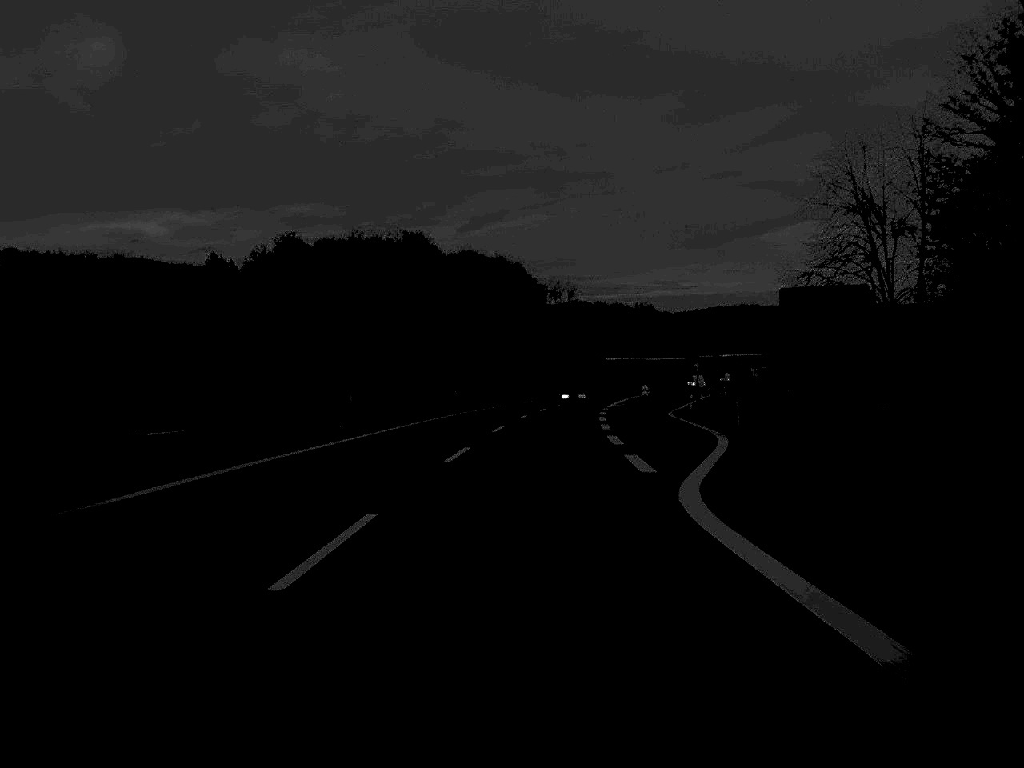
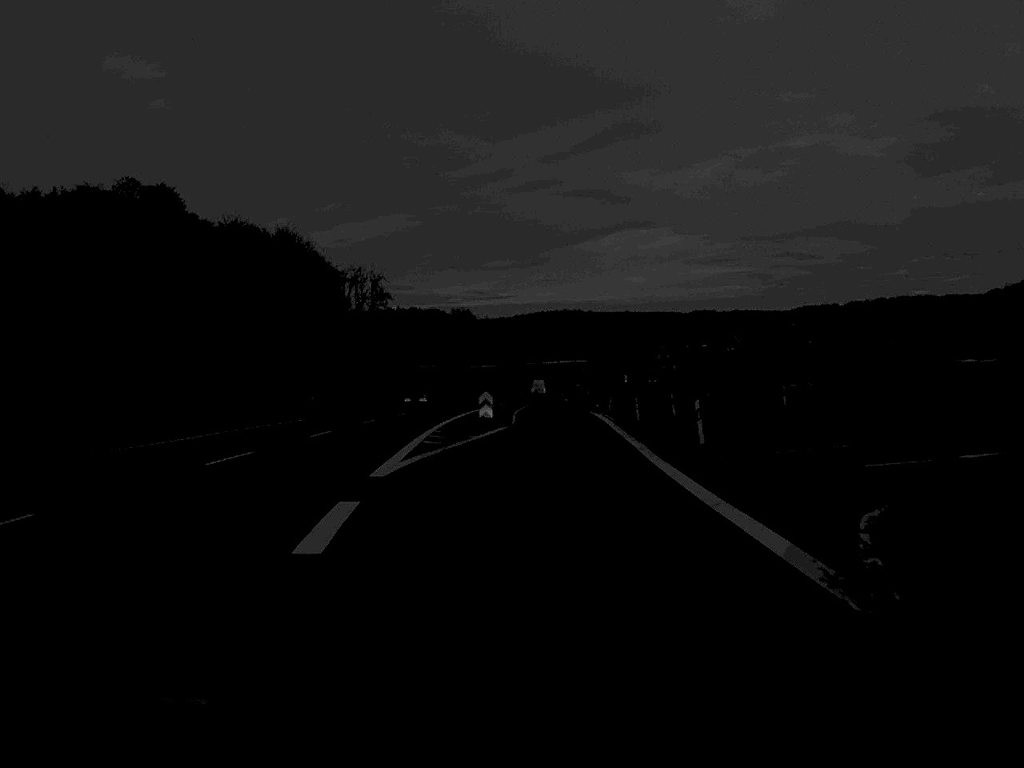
(+5.4, +70.1) m; +8°
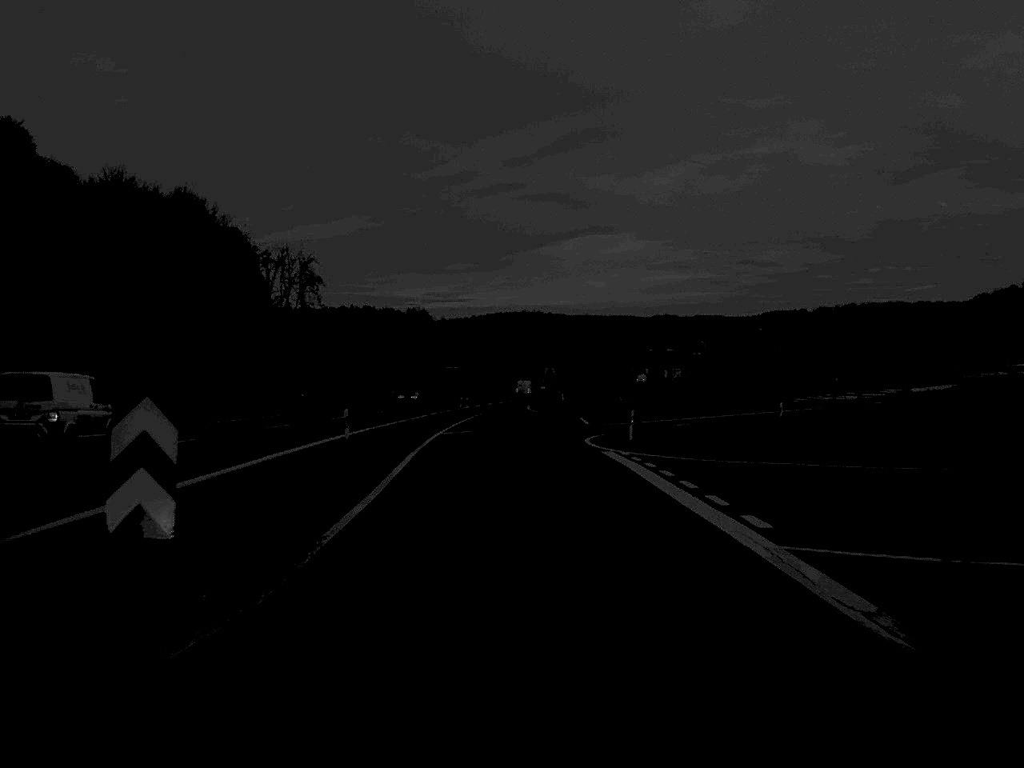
(+1.0, +46.2) m; +2°
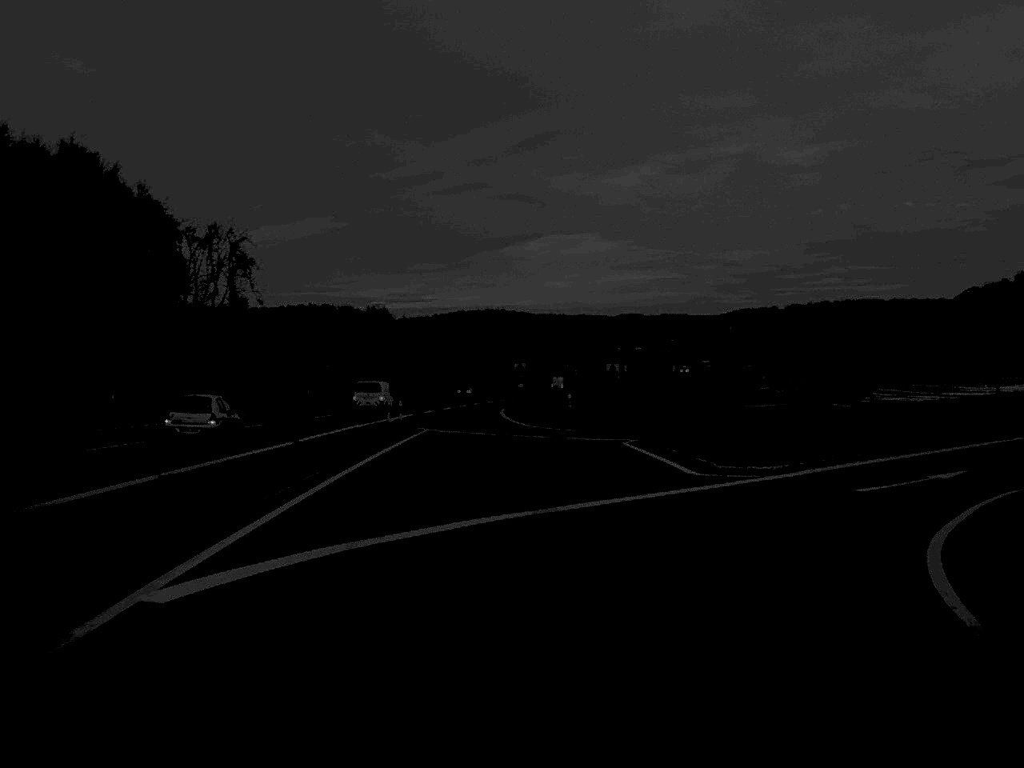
(-0.7, +38.6) m; +2°
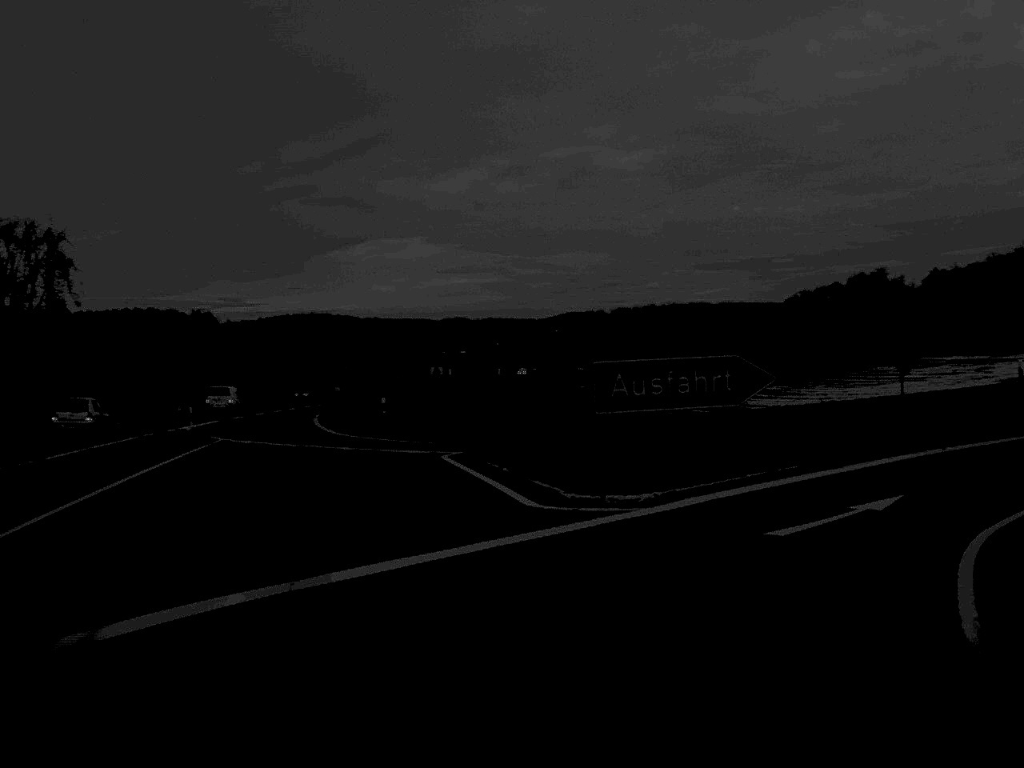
(+0.4, +6.0) m; +8°
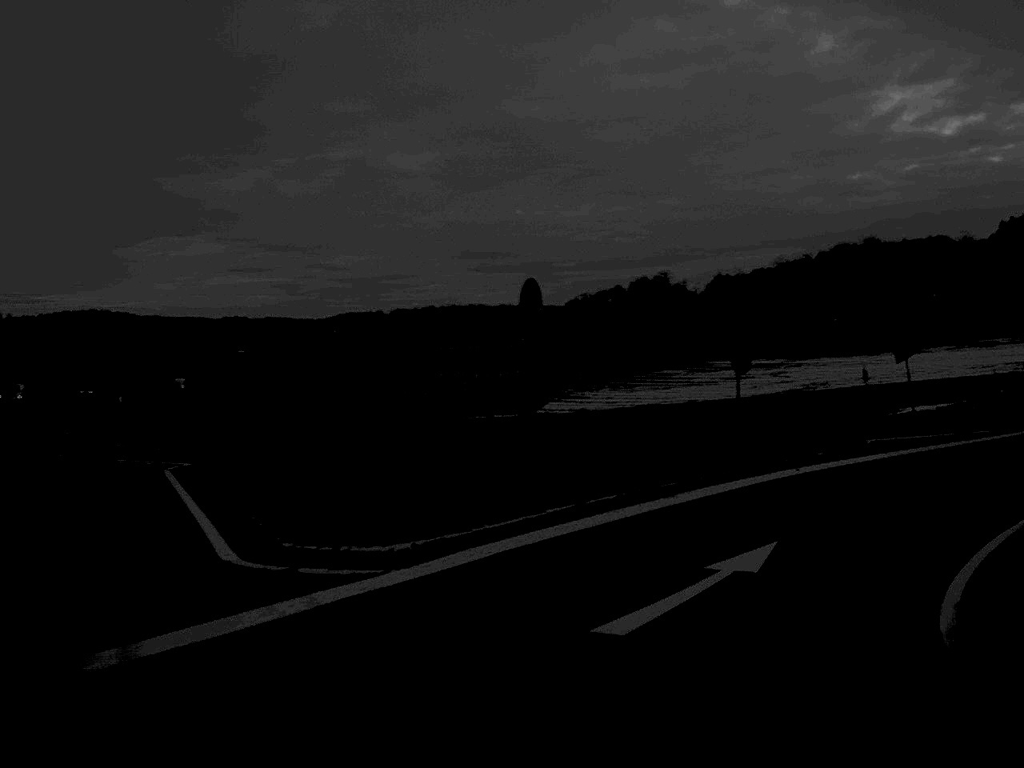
(+0.5, +5.6) m; +10°
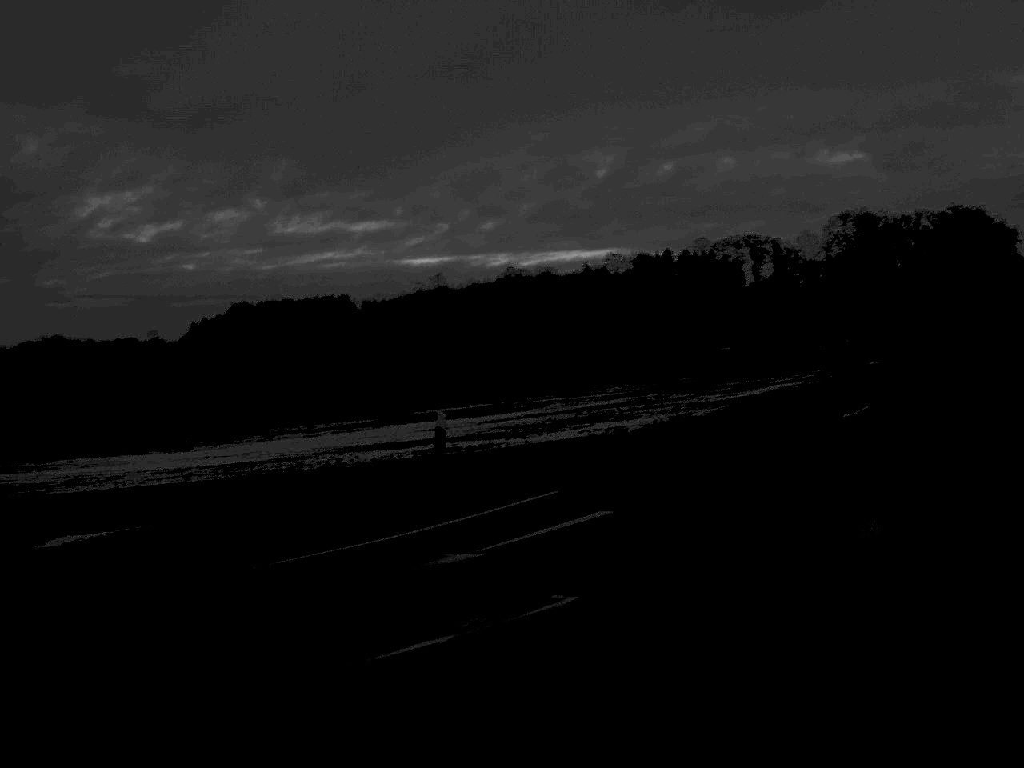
(+5.6, +17.6) m; +37°
